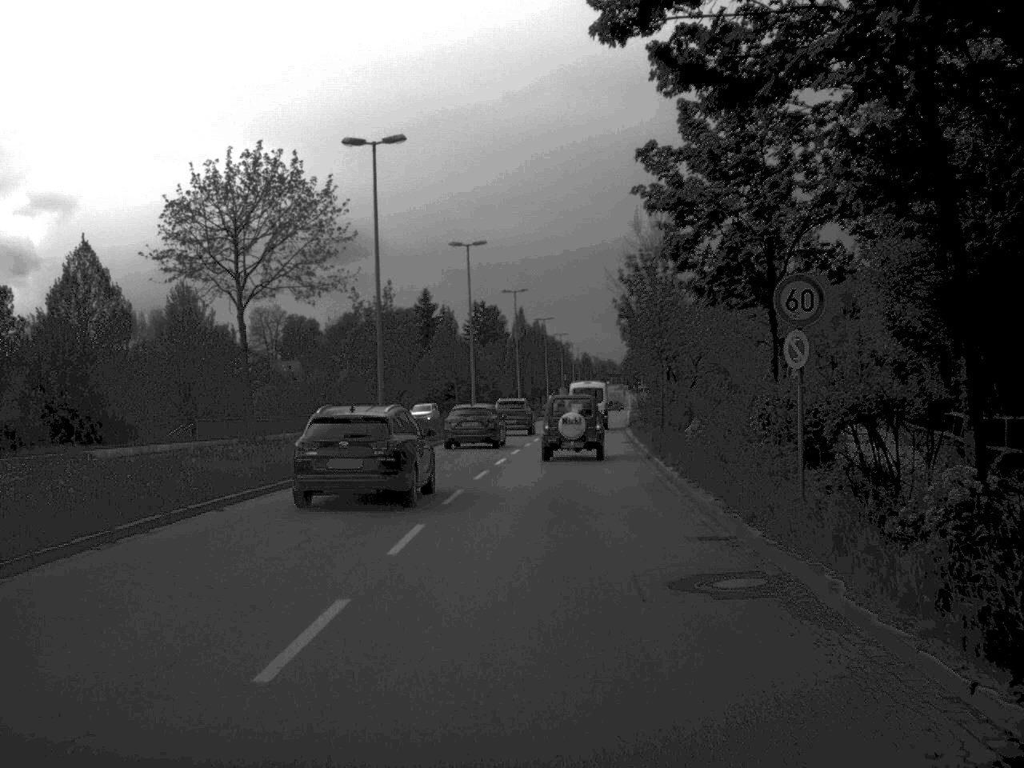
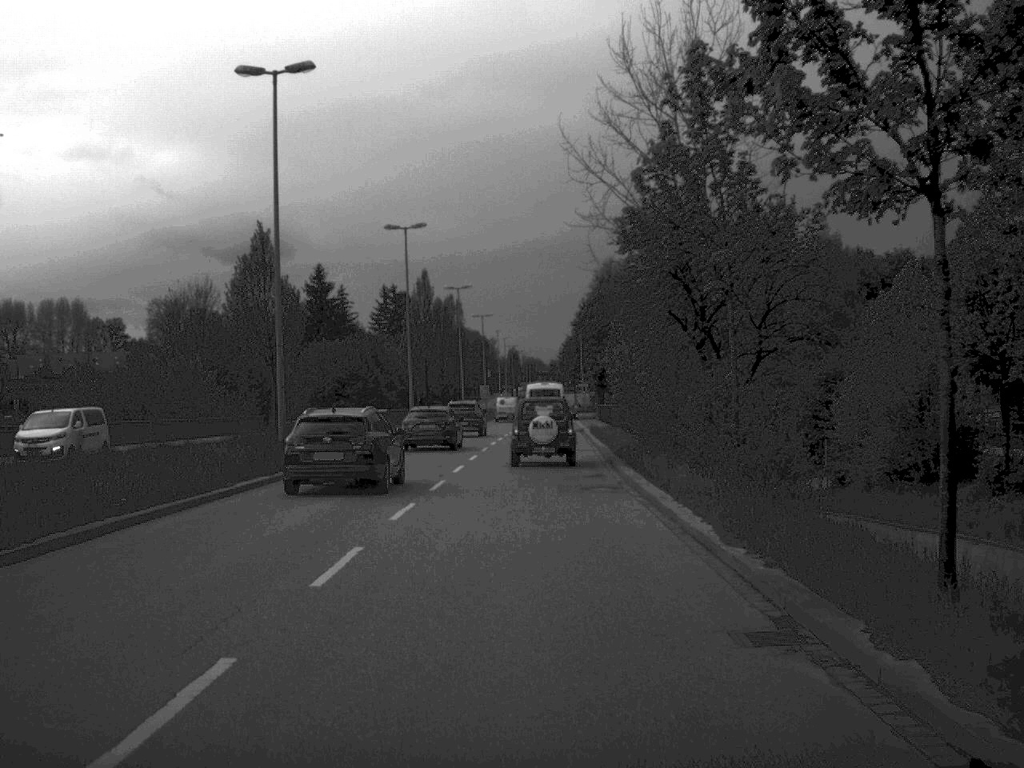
(+1.3, +37.6) m; +3°
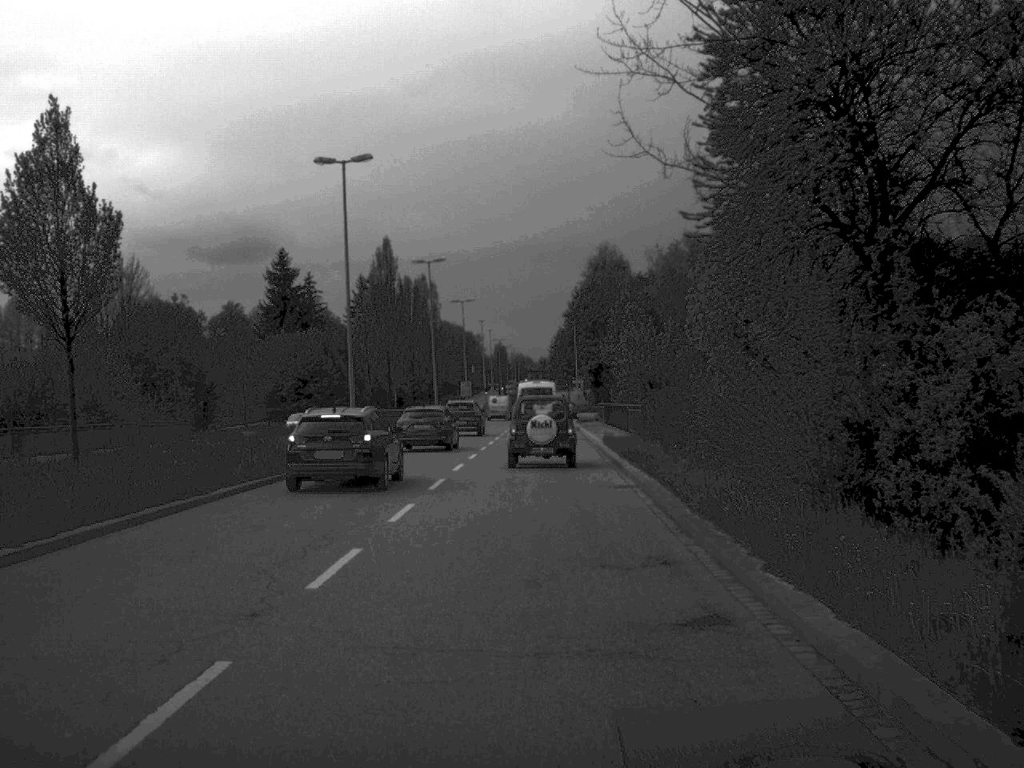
(+0.1, +17.7) m; 0°
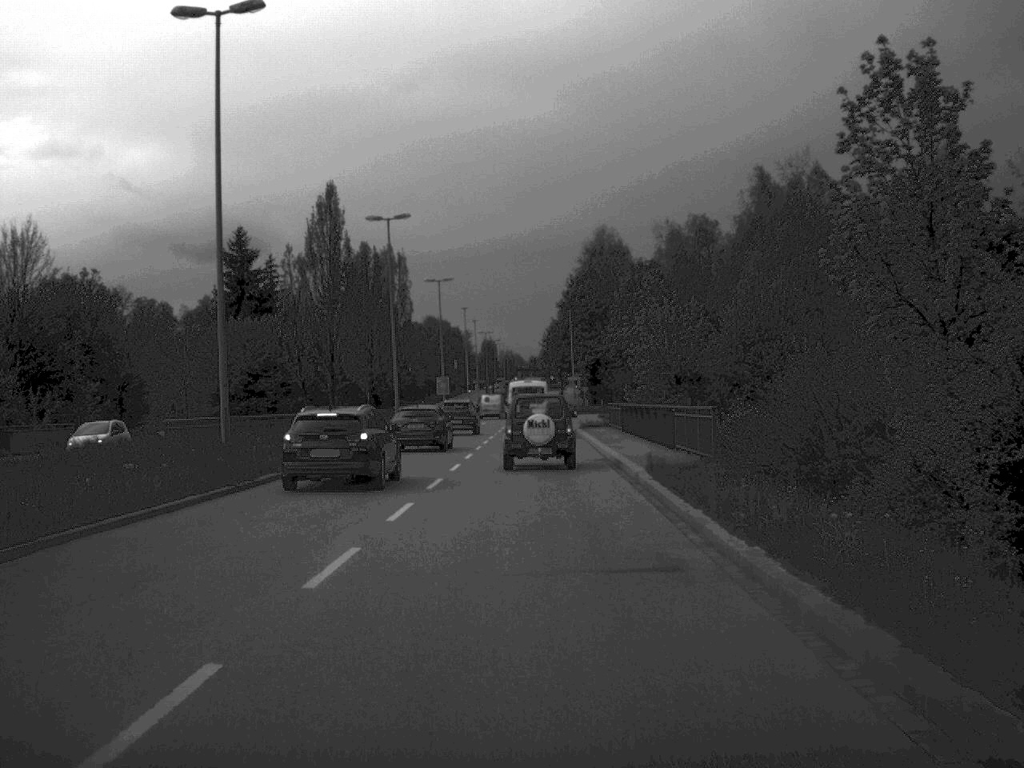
(+0.1, +18.0) m; 0°
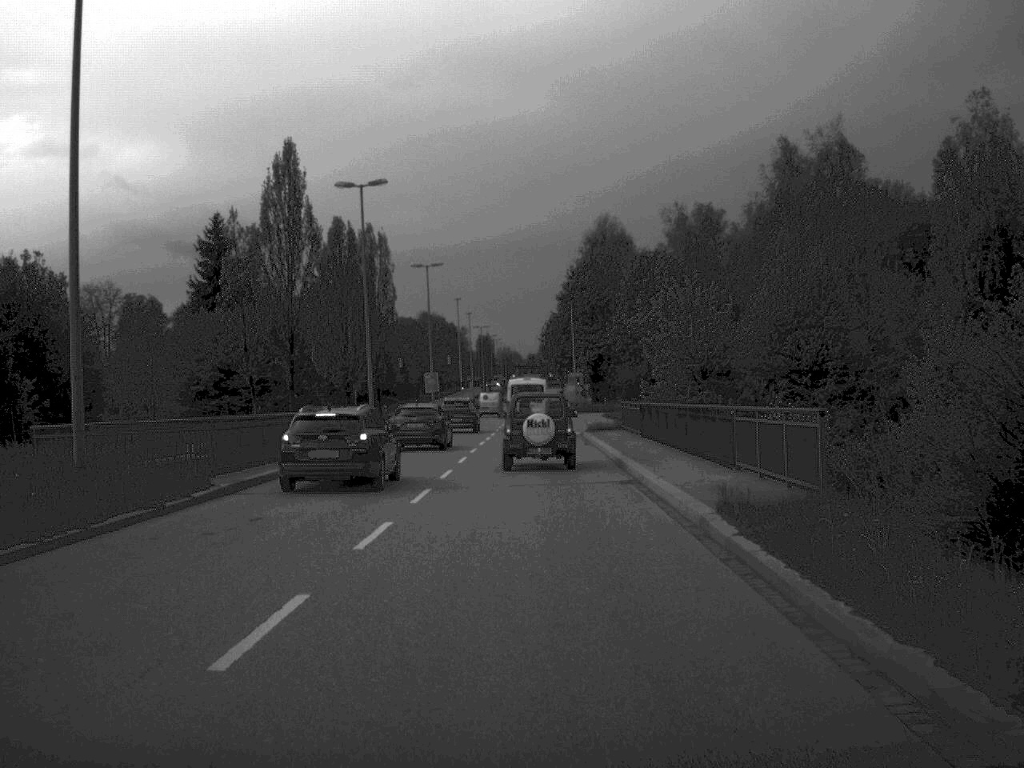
(0.0, +9.1) m; 0°
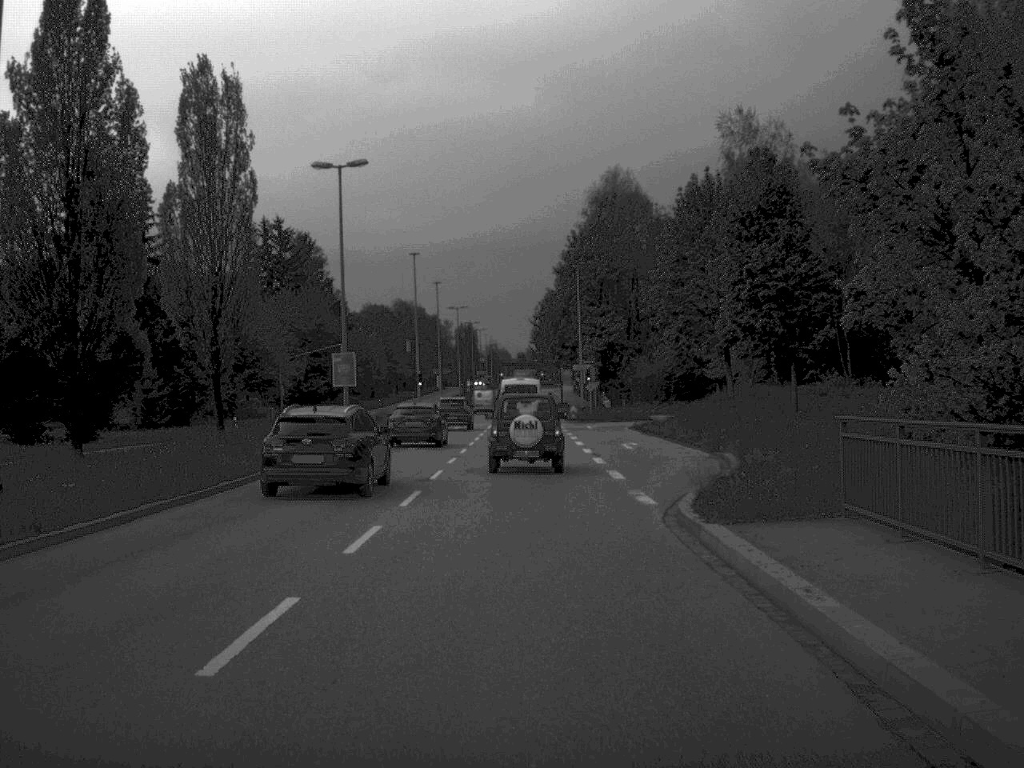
(+0.1, +35.6) m; 0°
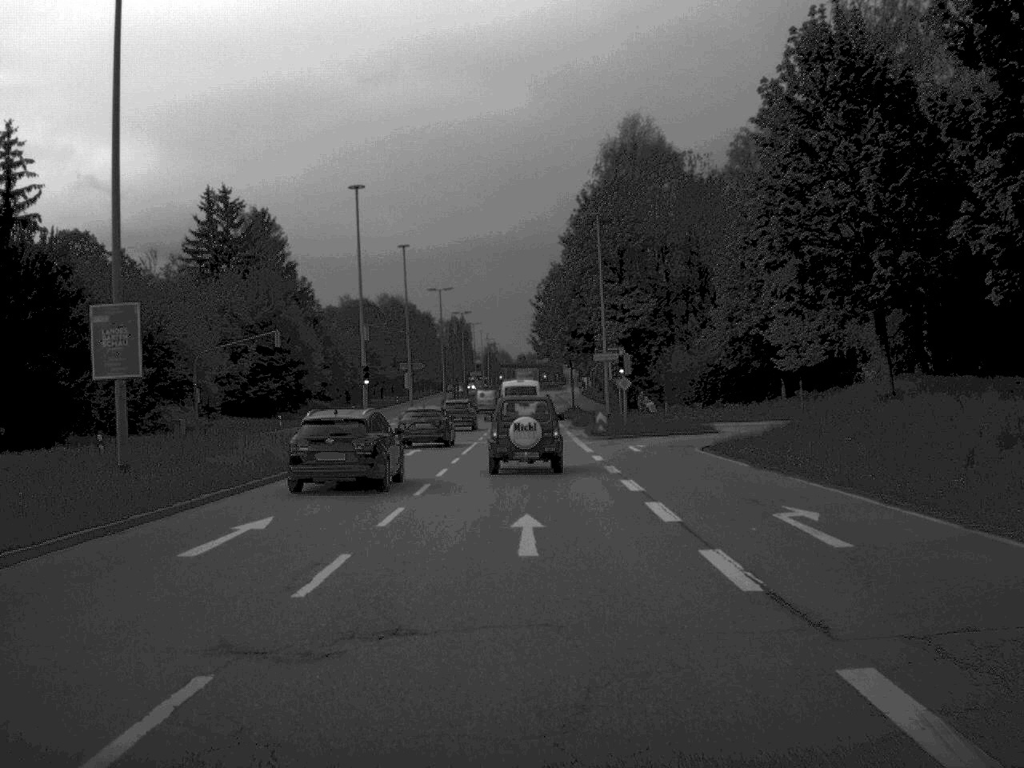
(-0.1, +26.4) m; 0°
